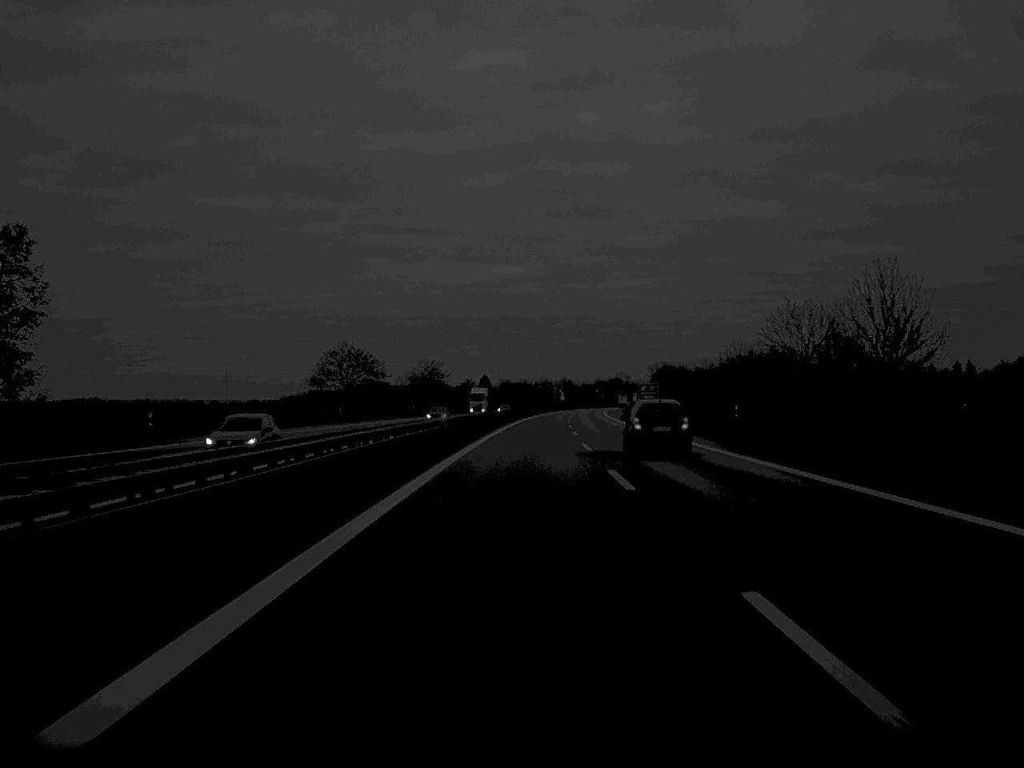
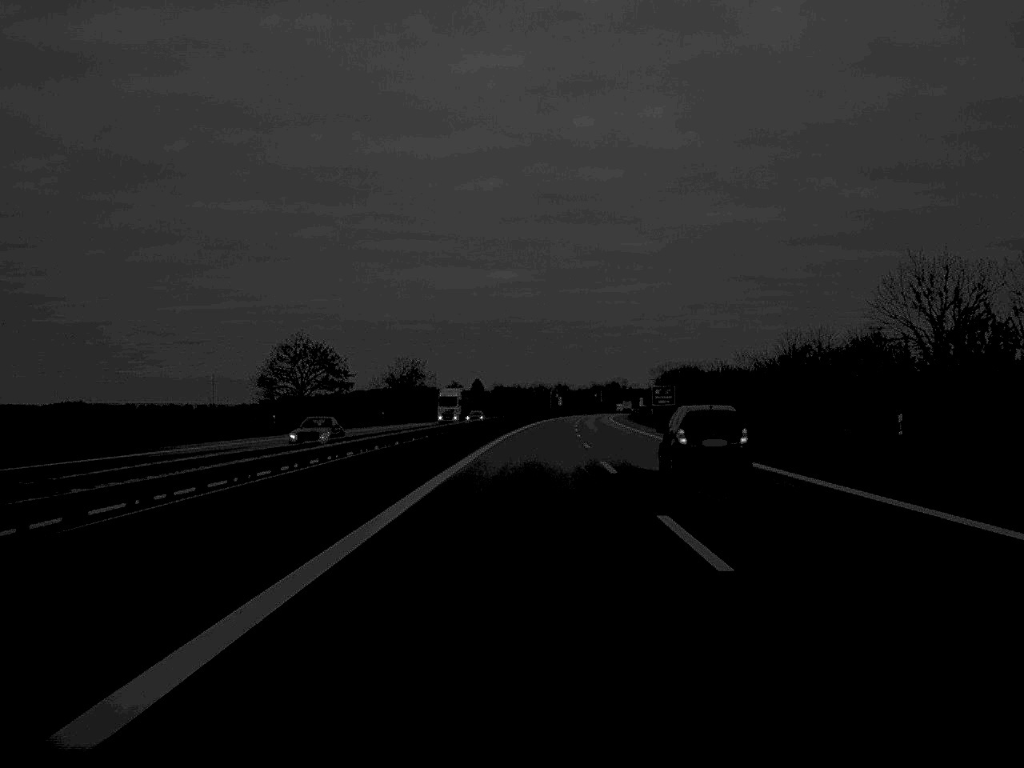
(+0.1, +28.5) m; 0°
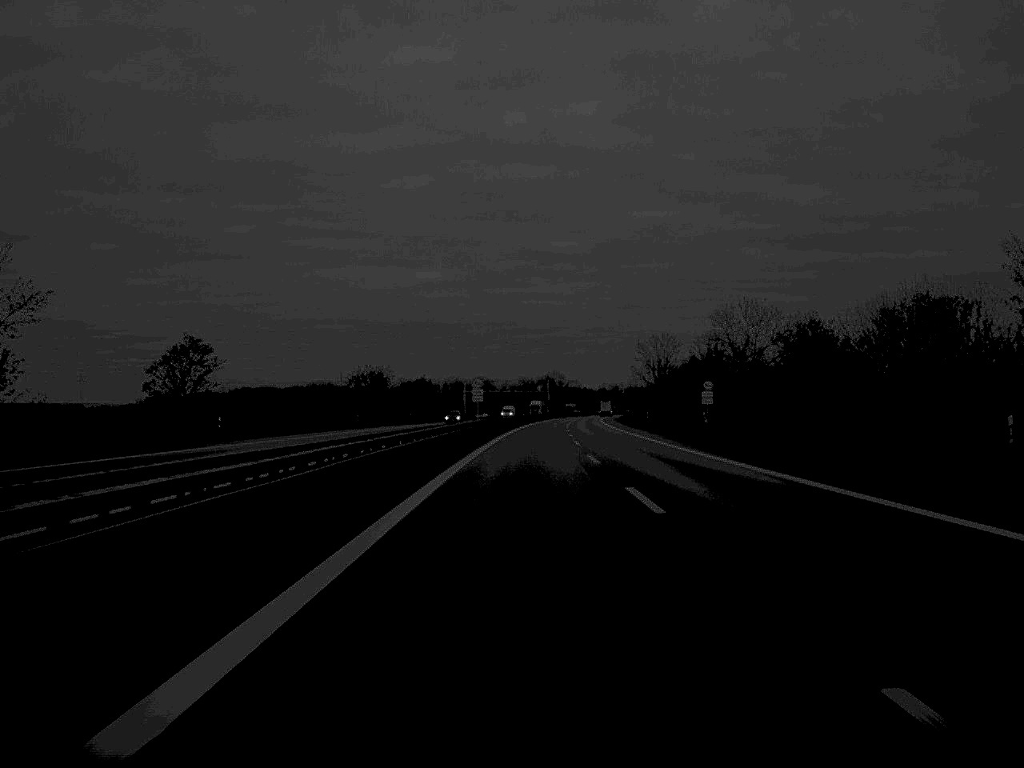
(+4.6, +156.0) m; +3°
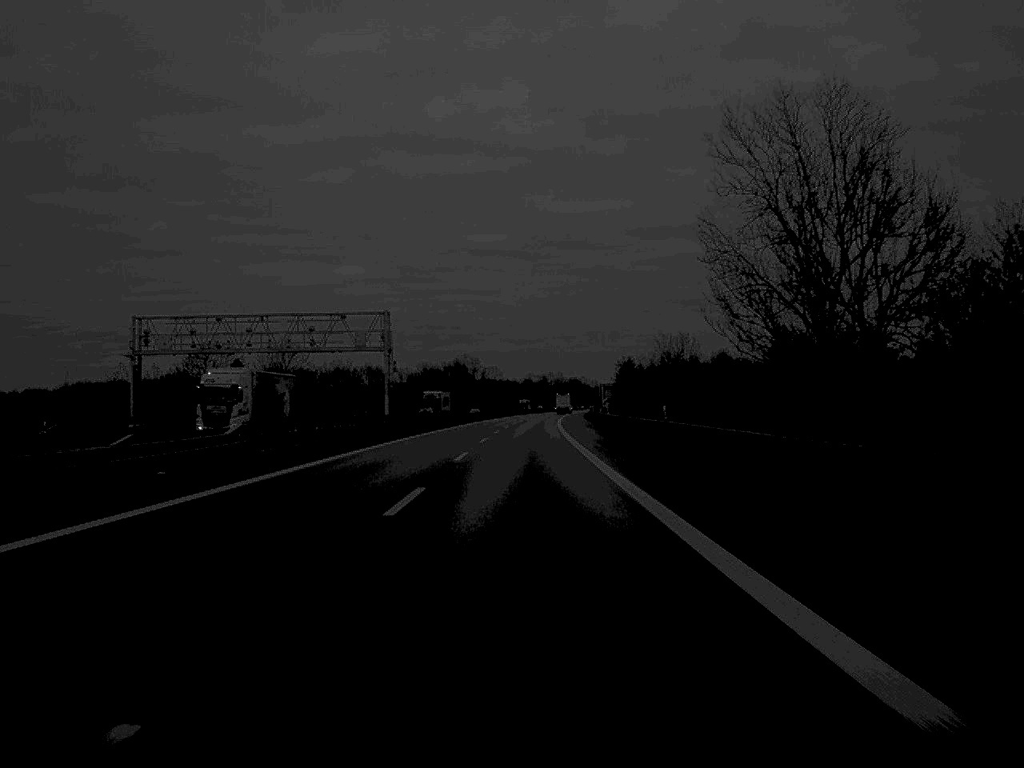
(+7.6, +163.5) m; +3°
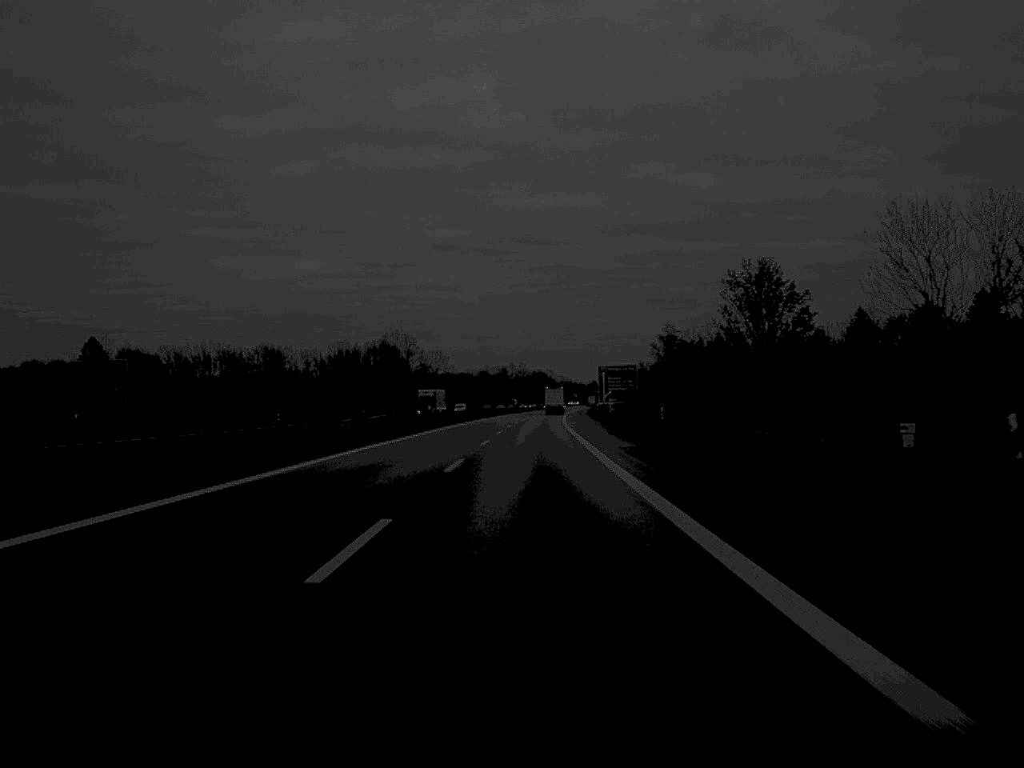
(+1.5, +134.0) m; +2°
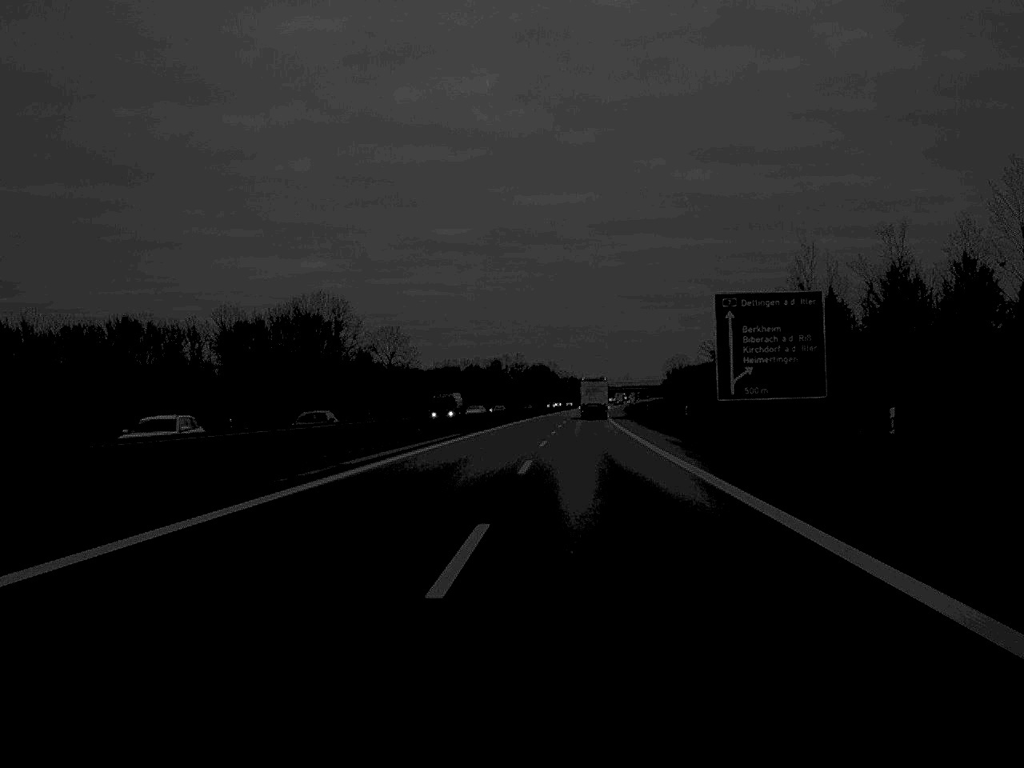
(+0.8, +128.3) m; 0°
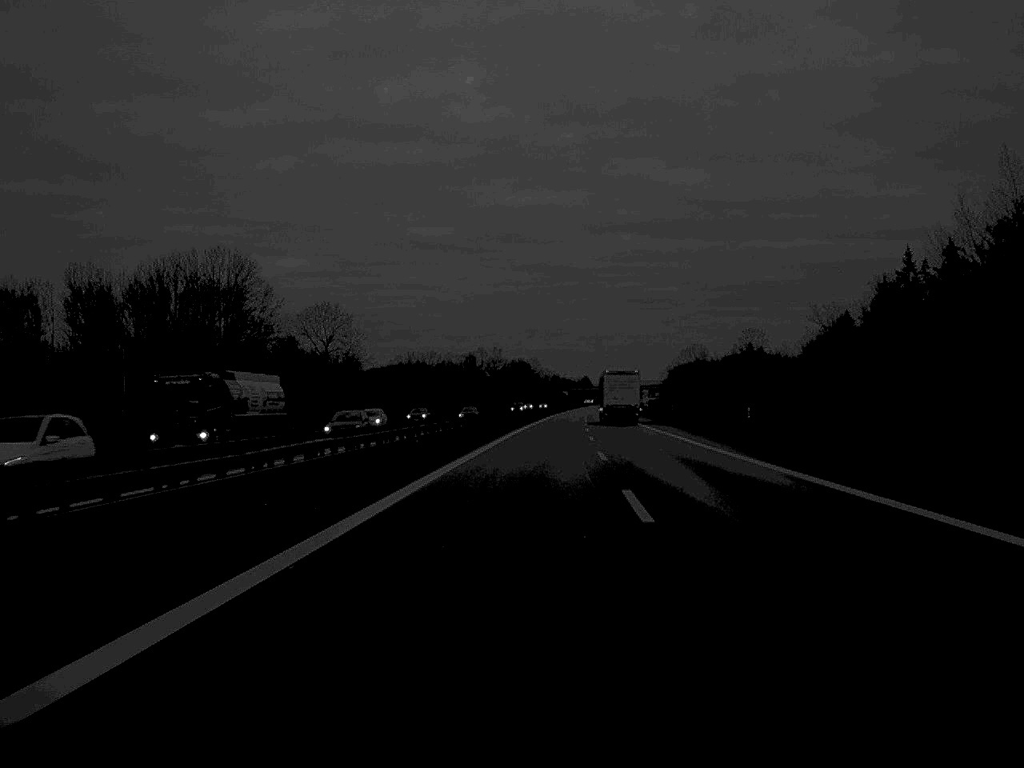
(+0.3, +66.4) m; +1°
